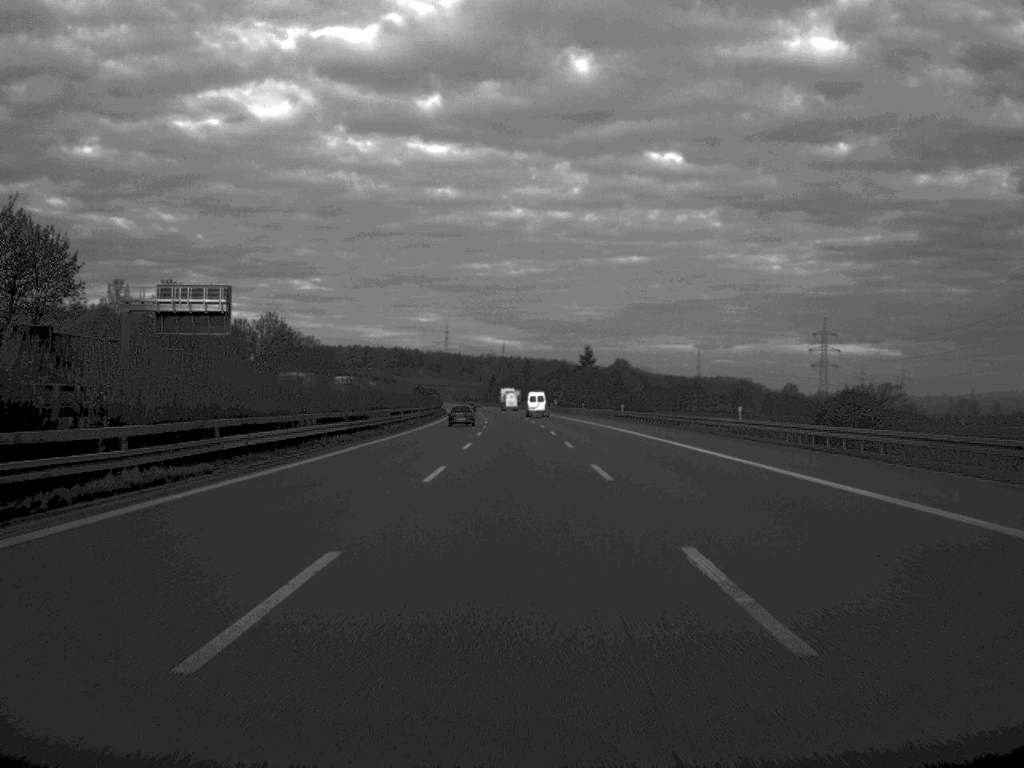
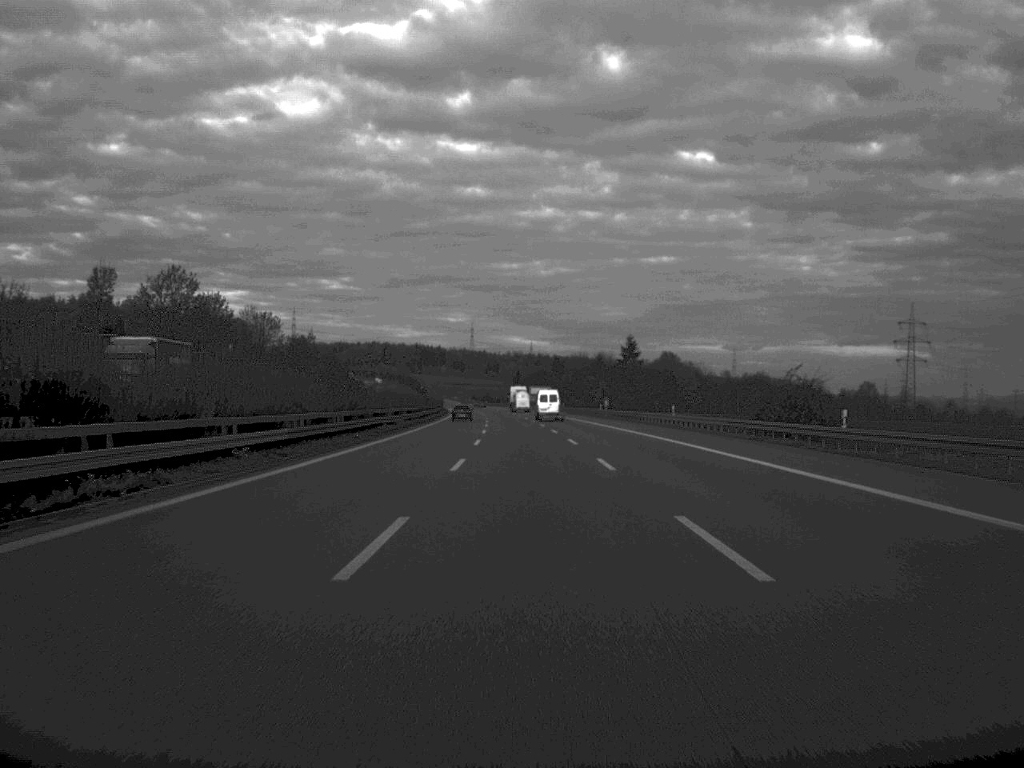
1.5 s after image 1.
(-0.8, +68.0) m; -1°
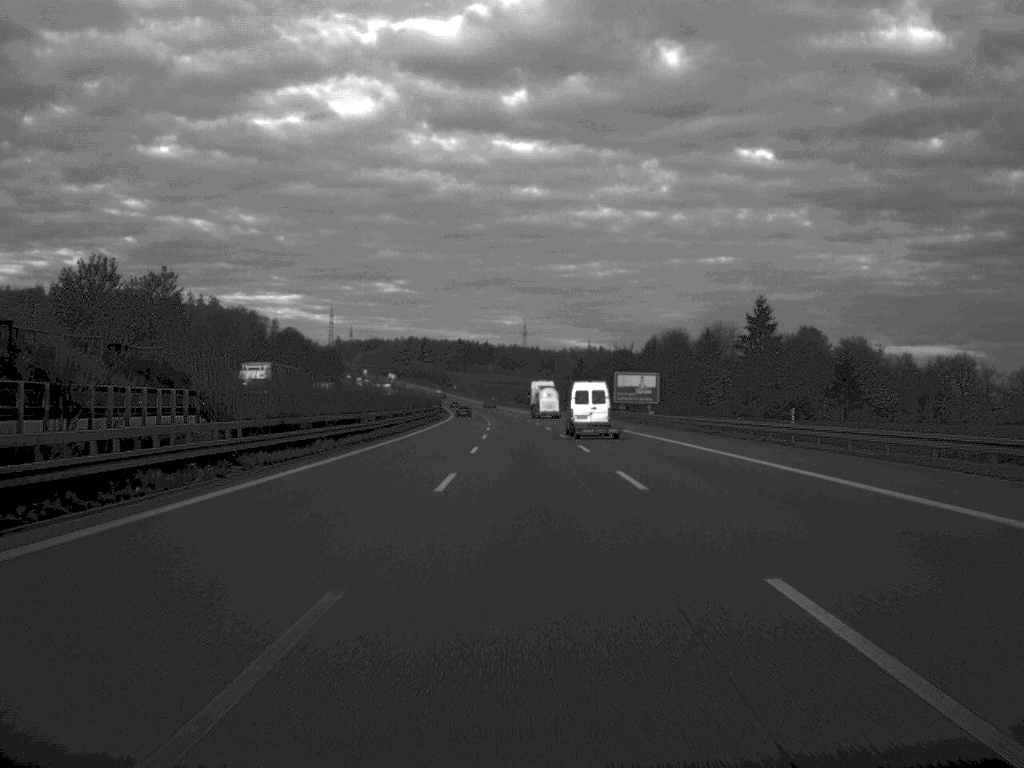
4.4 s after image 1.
(-2.5, +129.9) m; -3°
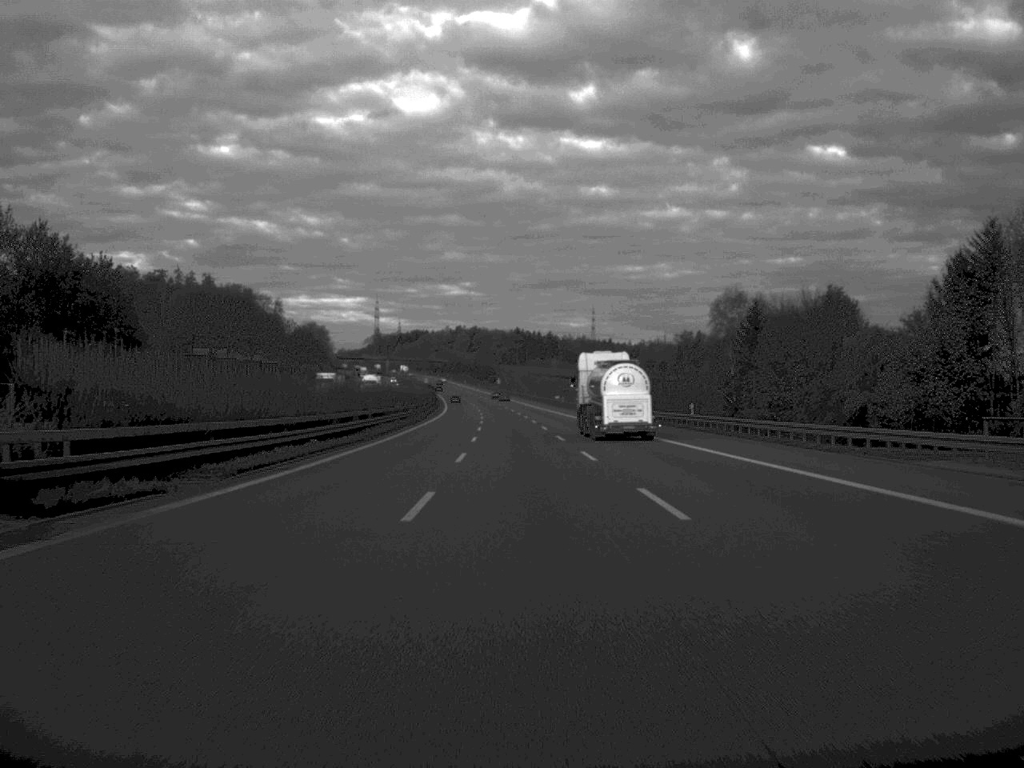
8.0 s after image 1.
(-4.2, +166.2) m; -3°
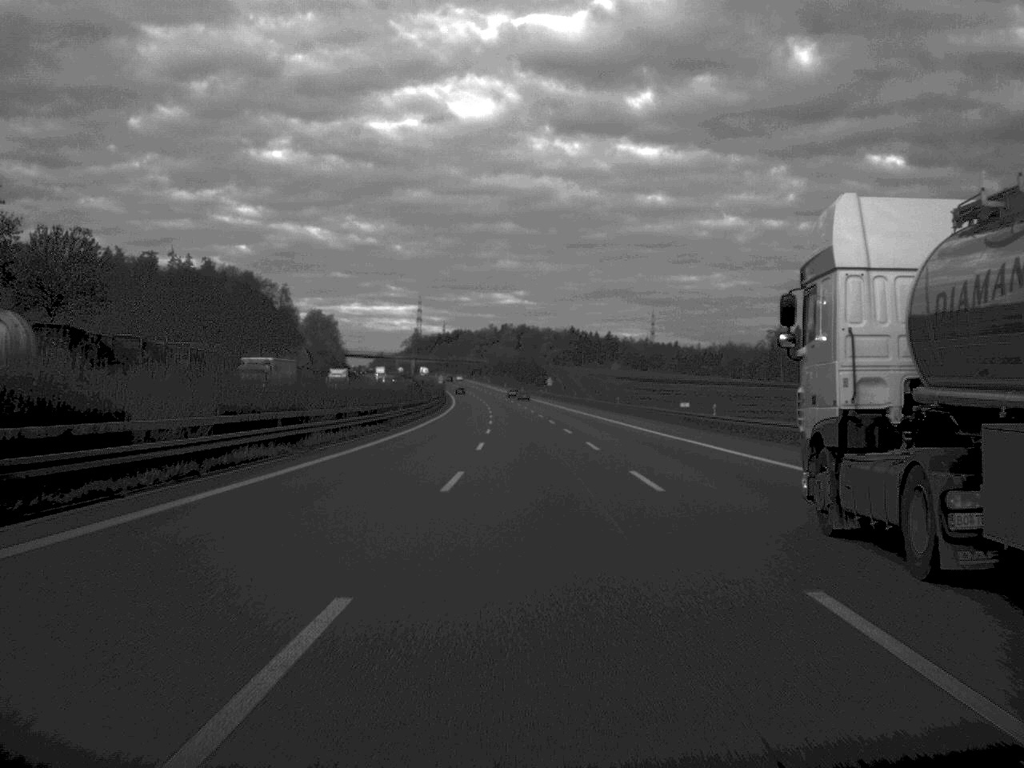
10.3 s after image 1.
(-2.2, +102.7) m; -2°
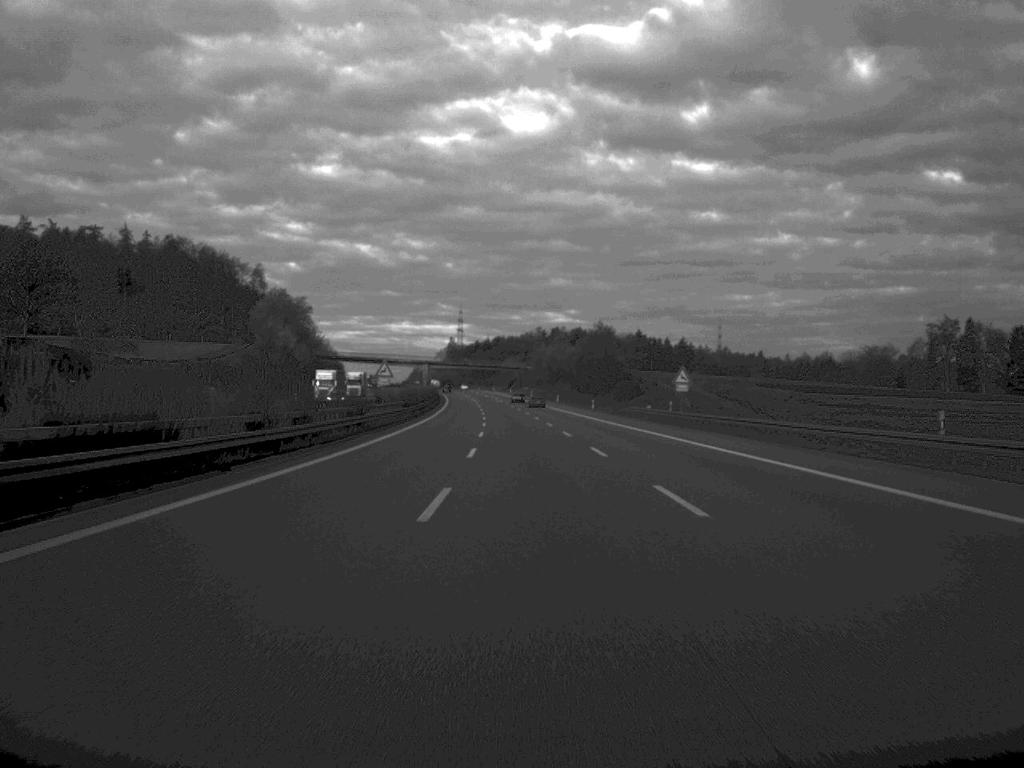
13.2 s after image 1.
(-2.5, +130.2) m; -2°
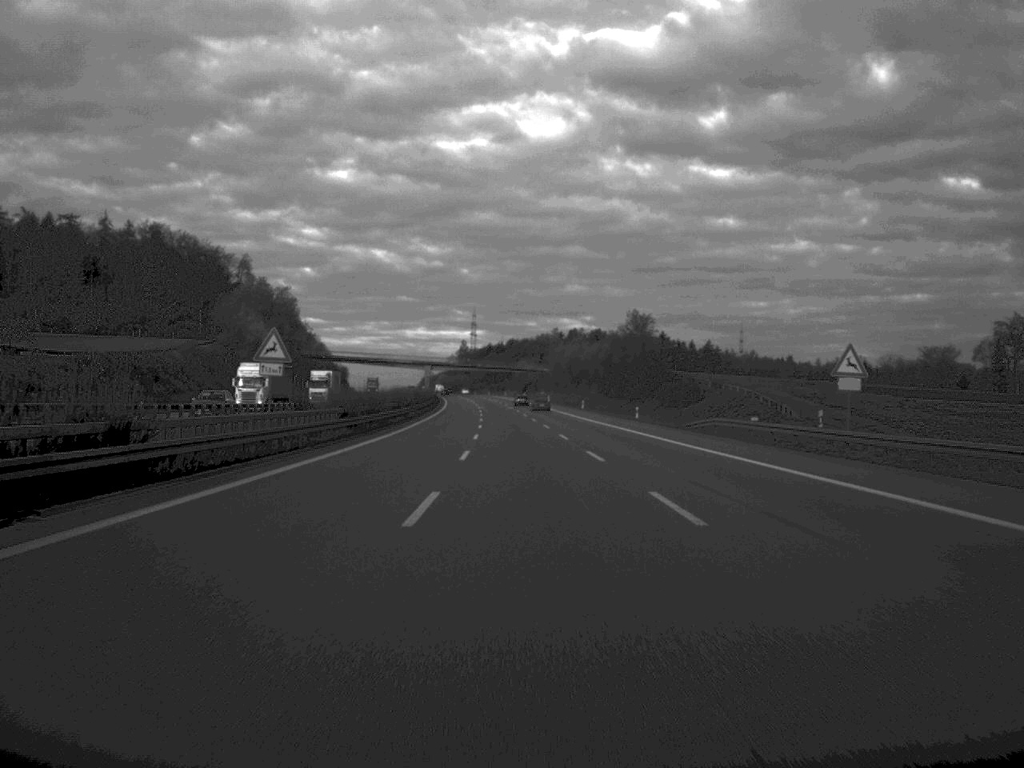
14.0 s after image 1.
(-0.2, +36.3) m; -1°
